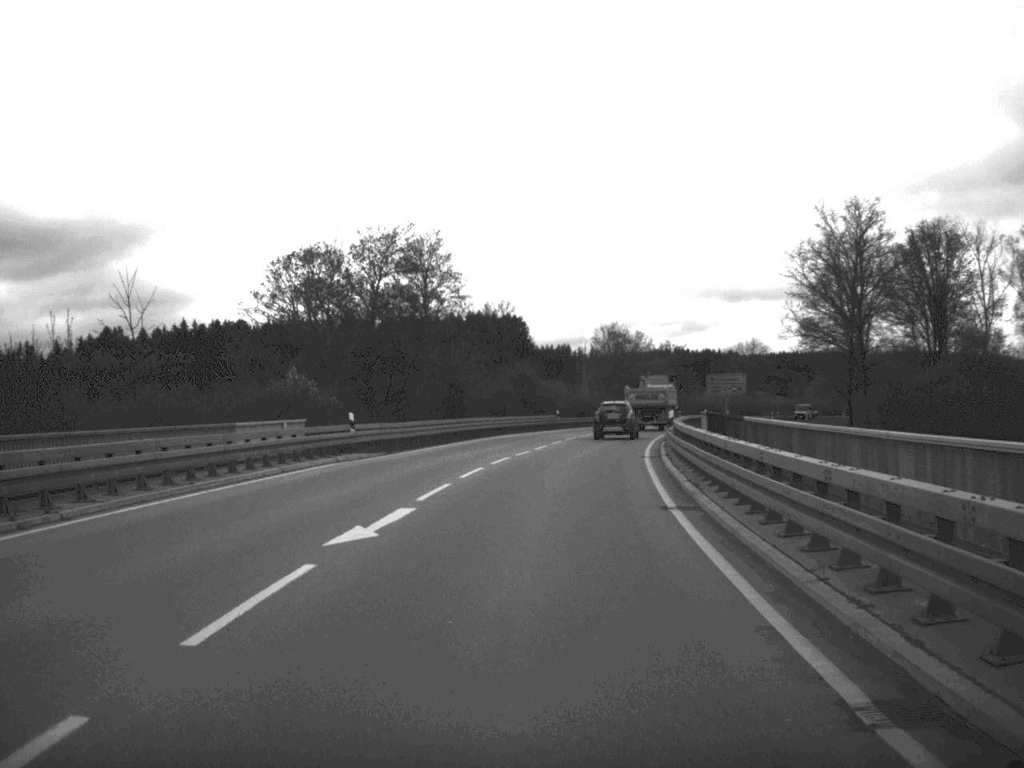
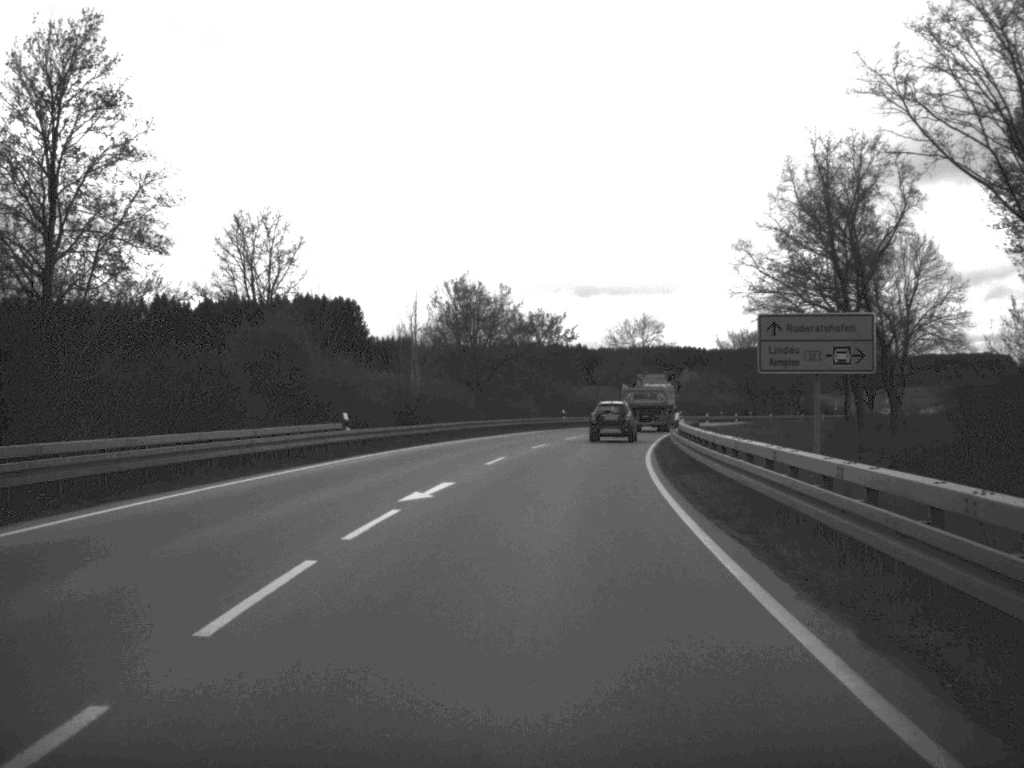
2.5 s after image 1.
(+2.6, +46.7) m; +7°
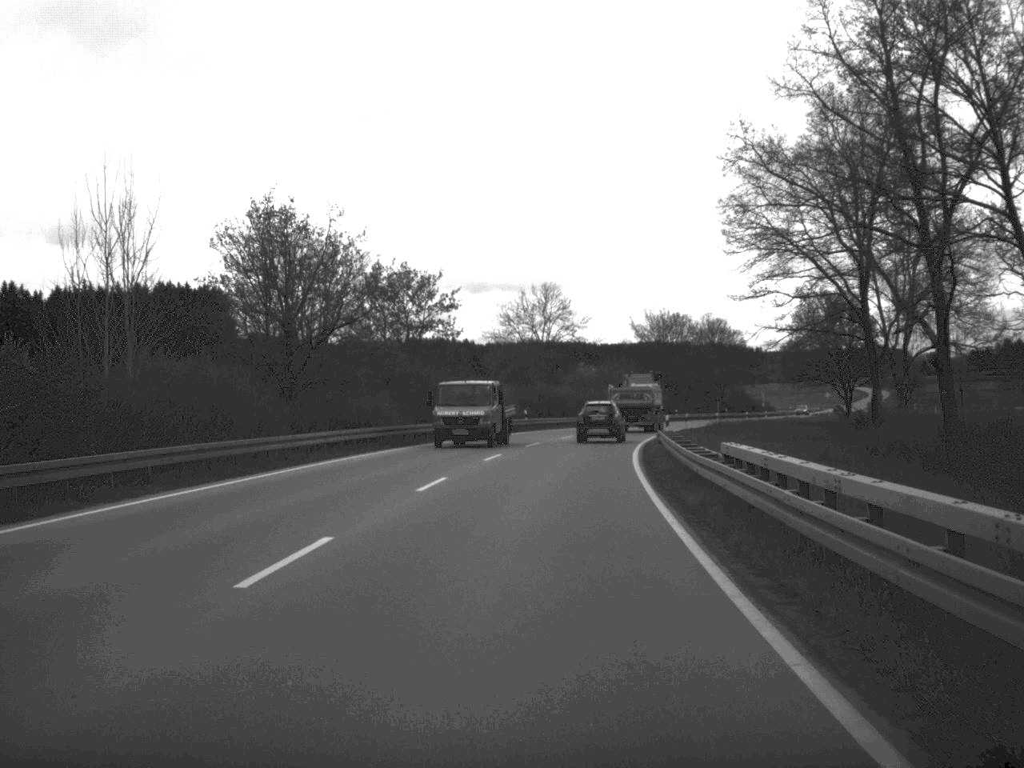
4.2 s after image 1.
(+1.5, +33.0) m; +5°
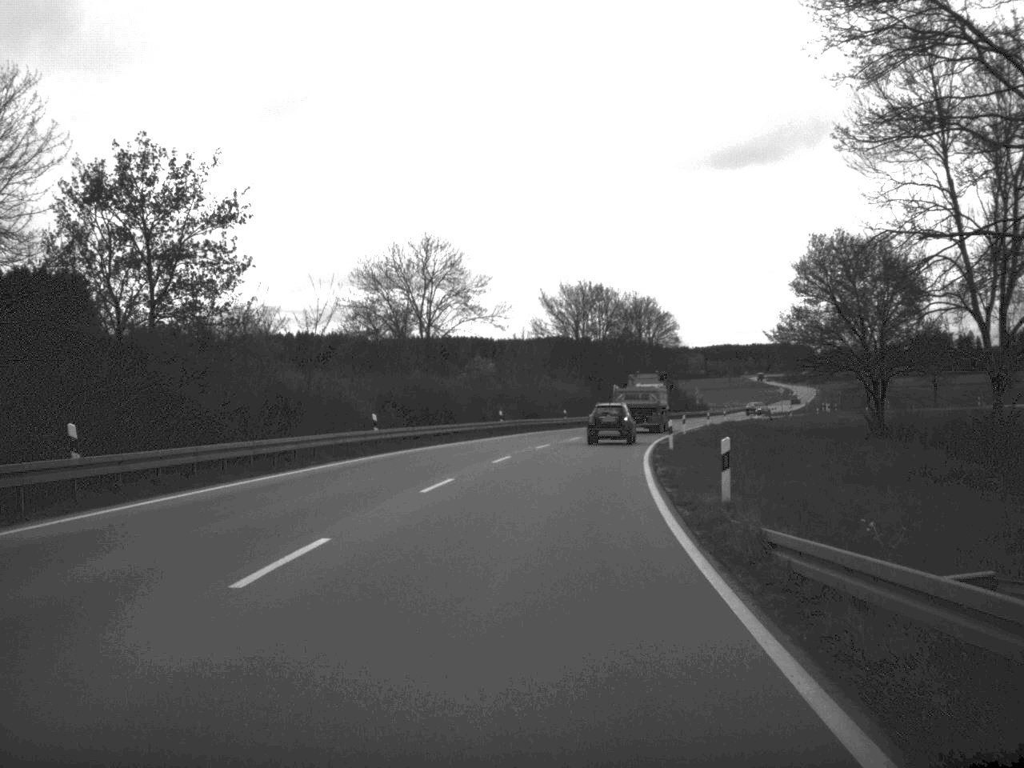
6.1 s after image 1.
(+1.5, +35.2) m; +5°
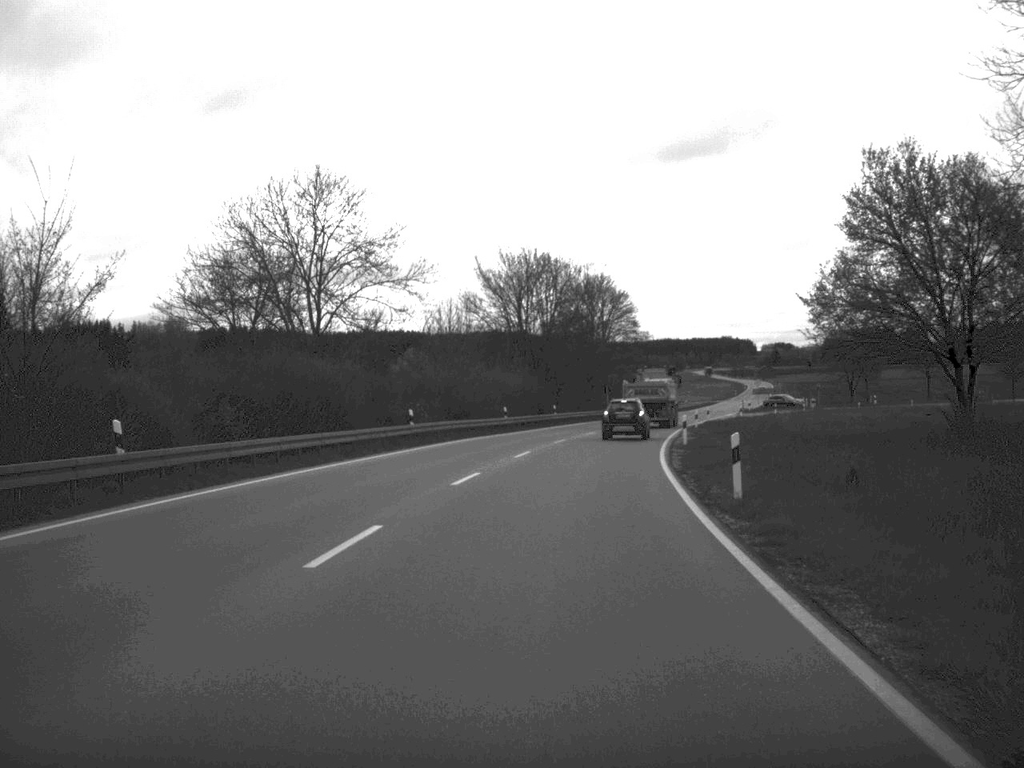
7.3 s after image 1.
(+0.5, +22.3) m; +3°
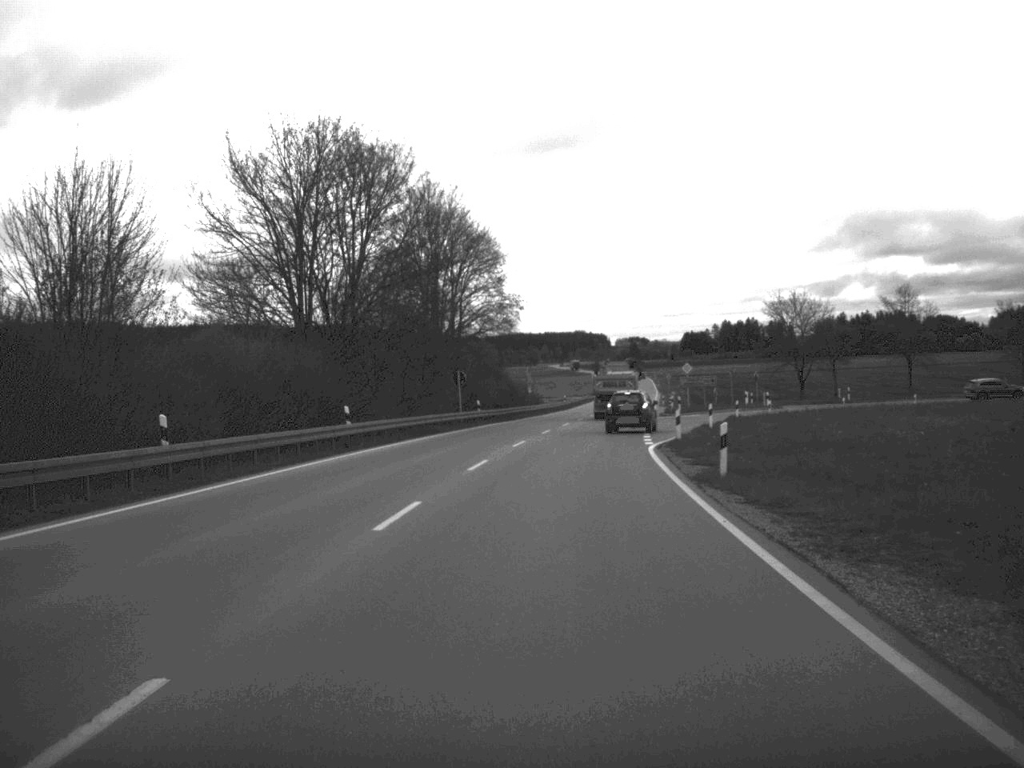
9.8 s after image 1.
(+2.5, +44.1) m; +7°
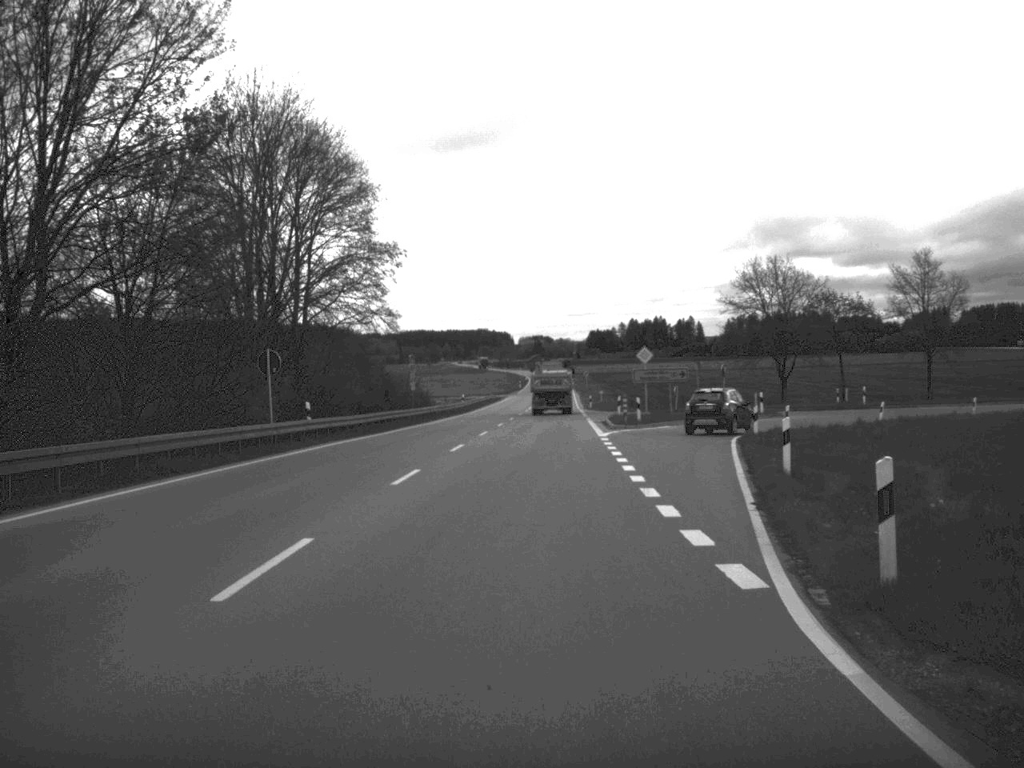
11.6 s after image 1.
(+1.1, +28.8) m; +4°
